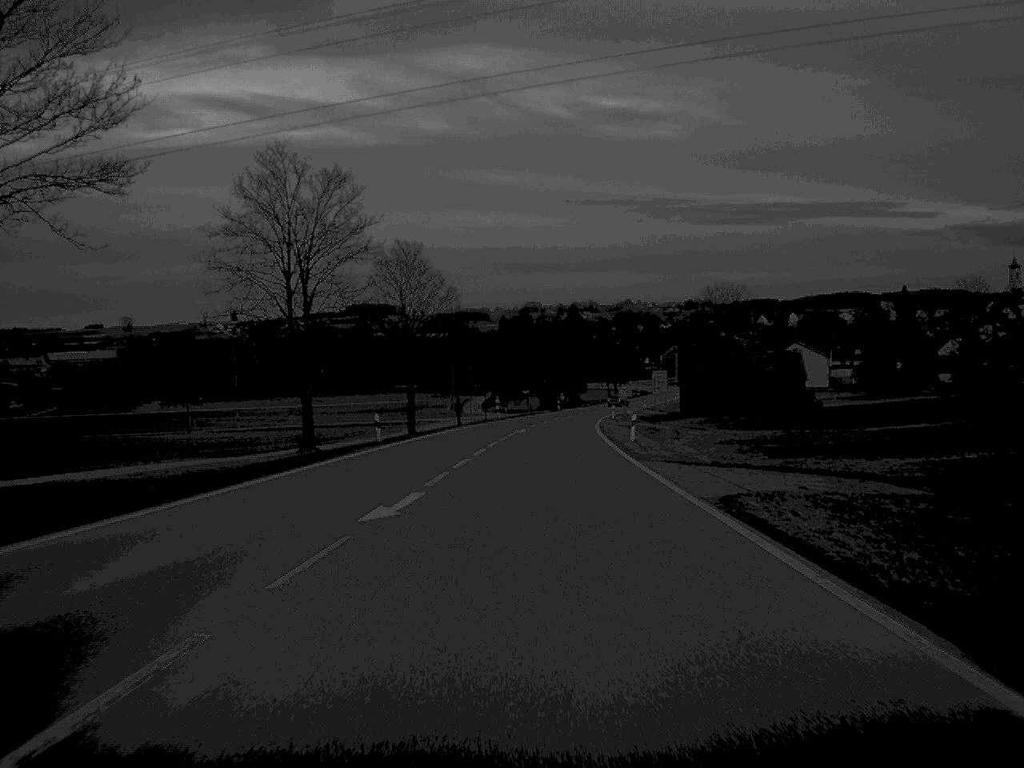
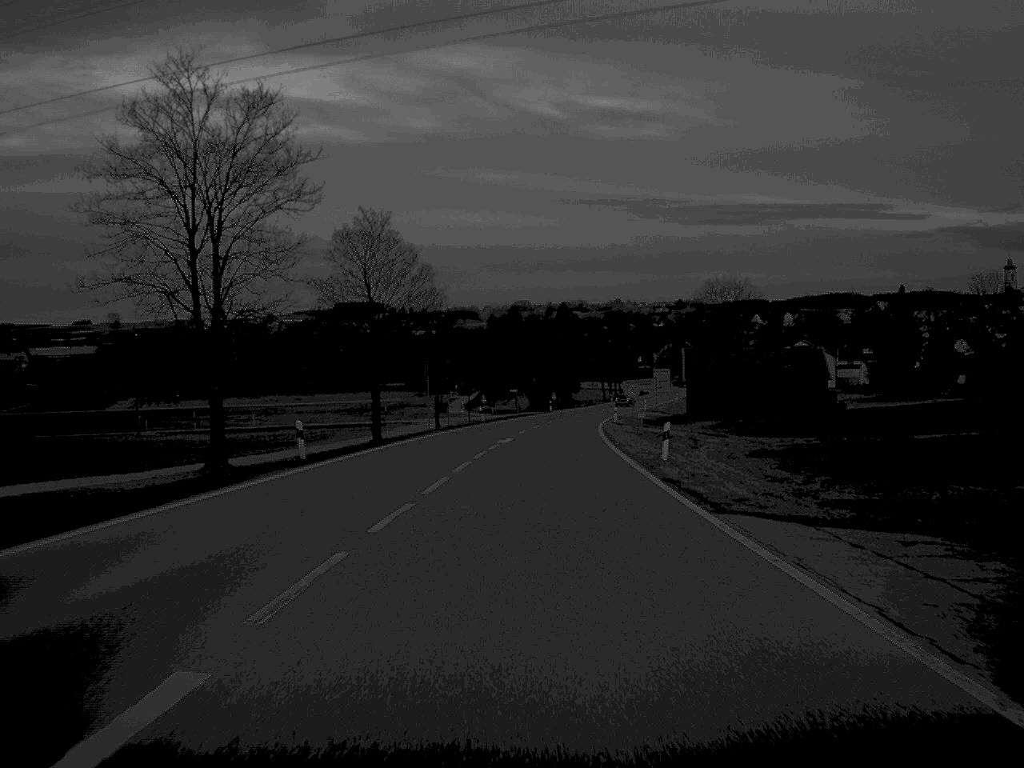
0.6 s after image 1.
(+0.1, +13.7) m; +1°
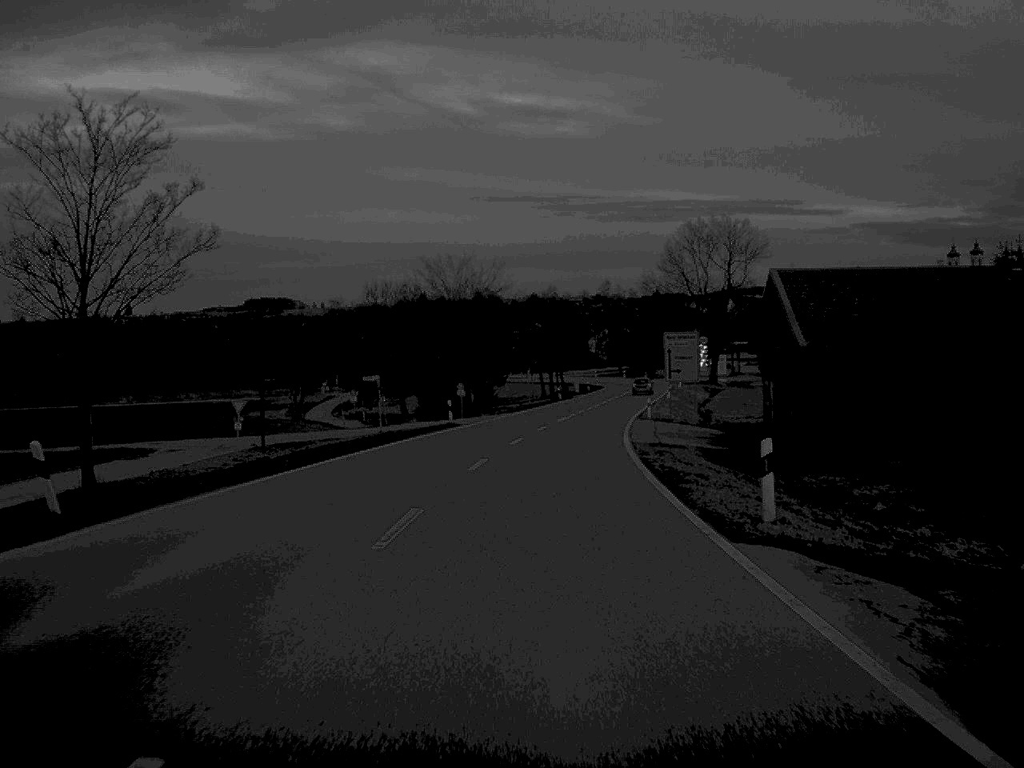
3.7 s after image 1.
(+2.1, +68.4) m; +4°
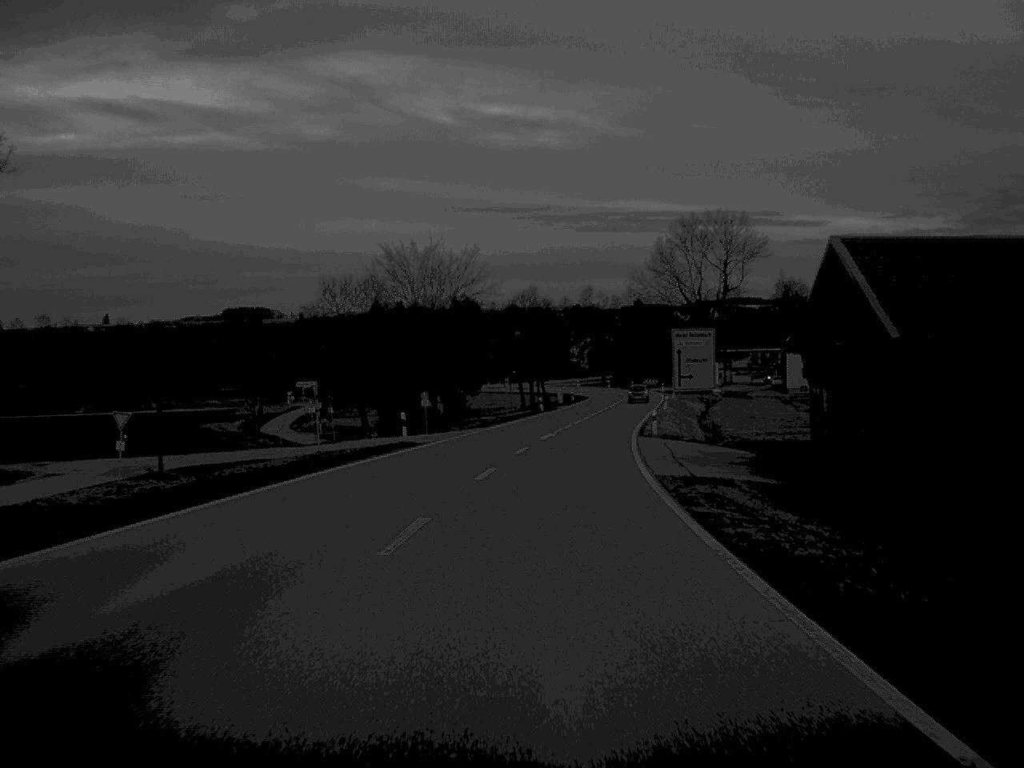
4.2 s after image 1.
(+0.1, +12.3) m; +1°
